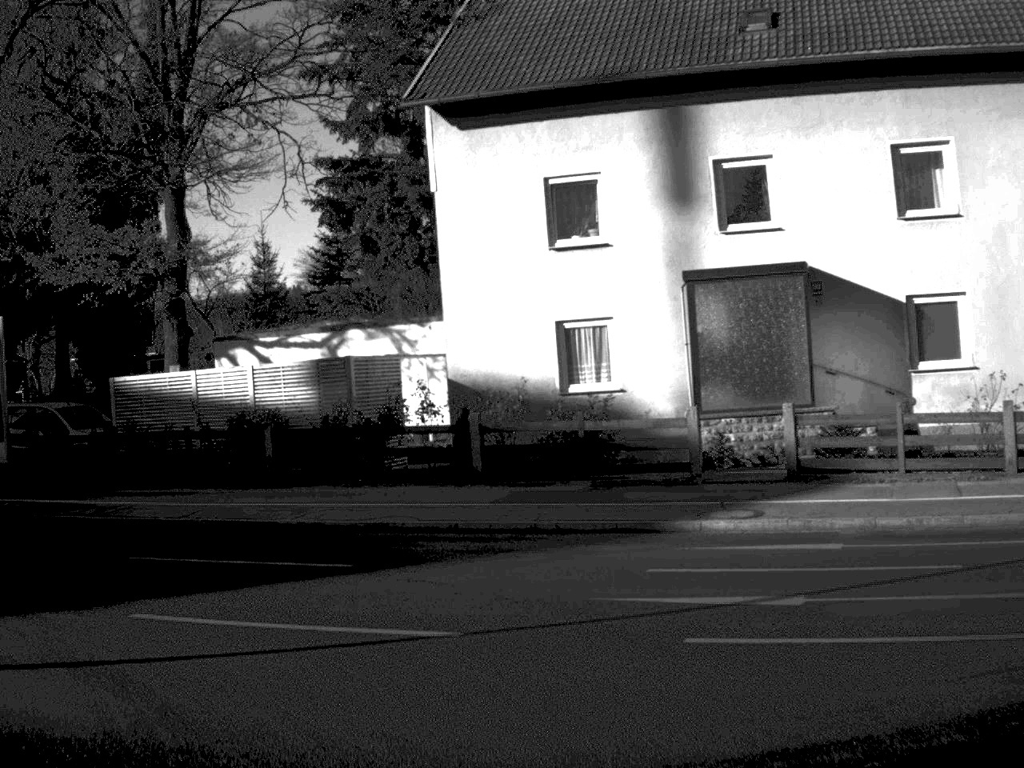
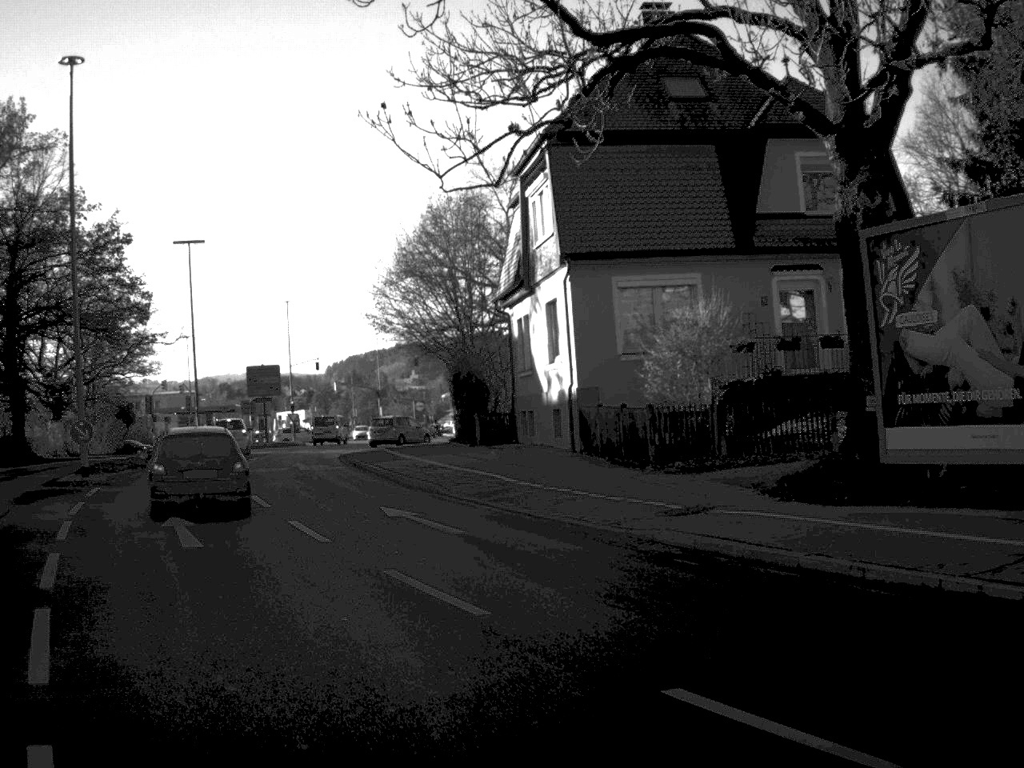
(-4.8, +11.3) m; -45°
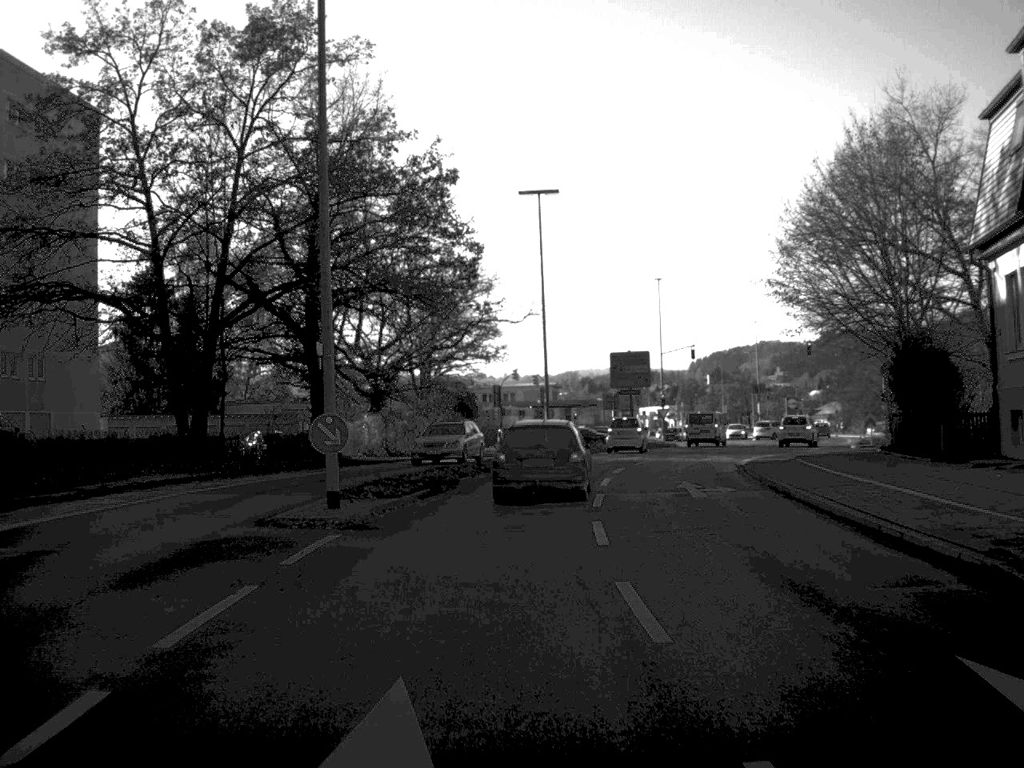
(-2.3, +12.7) m; -16°
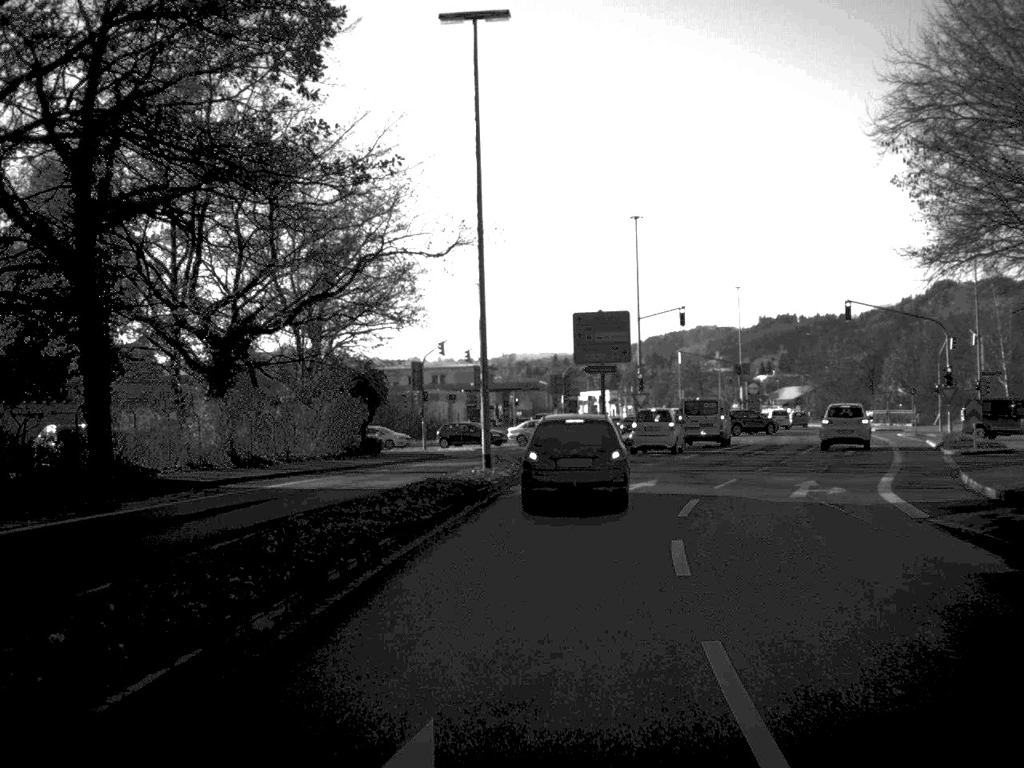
(+0.2, +21.2) m; +3°
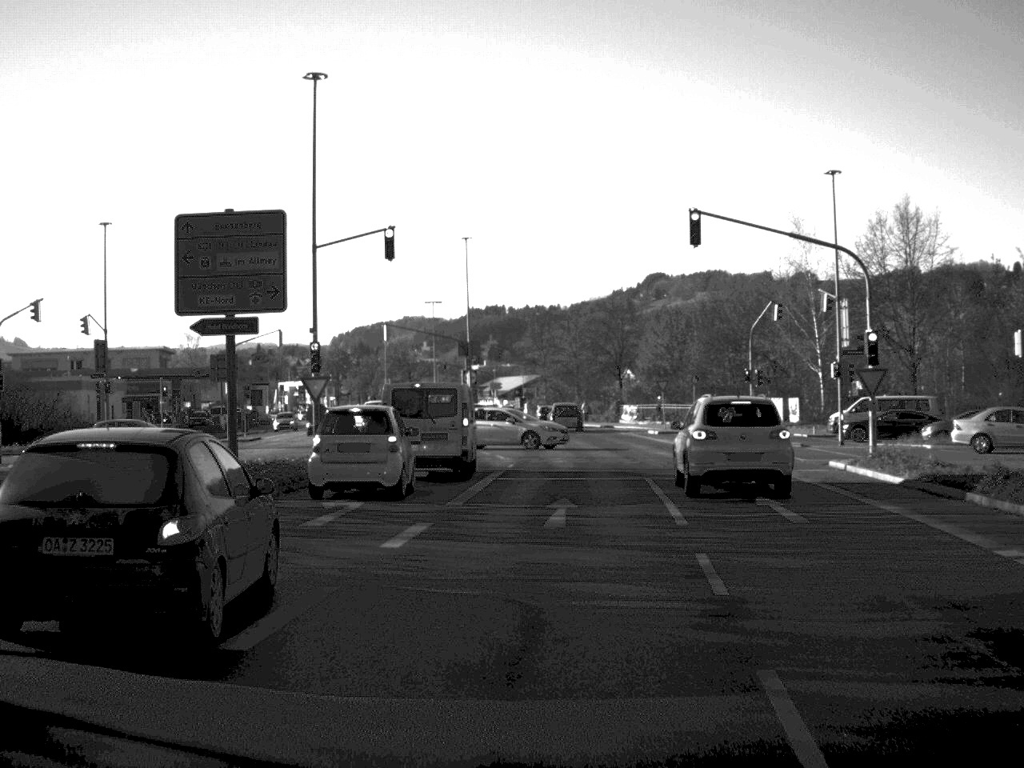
(+2.6, +24.6) m; +13°
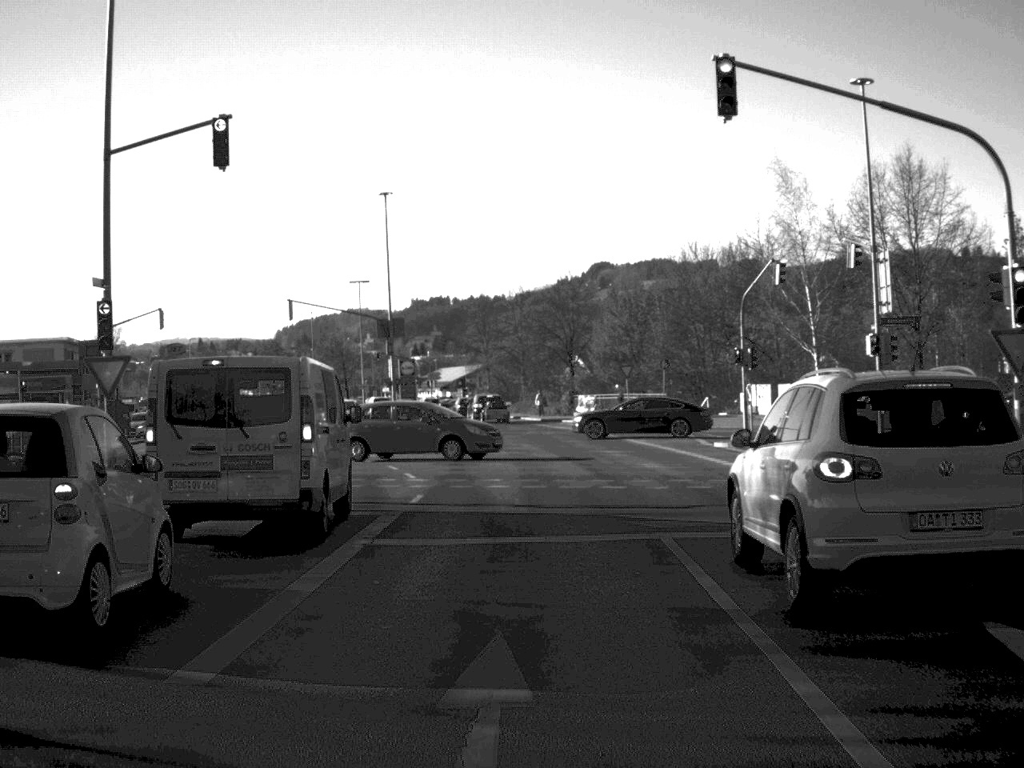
(+0.4, +12.7) m; +2°
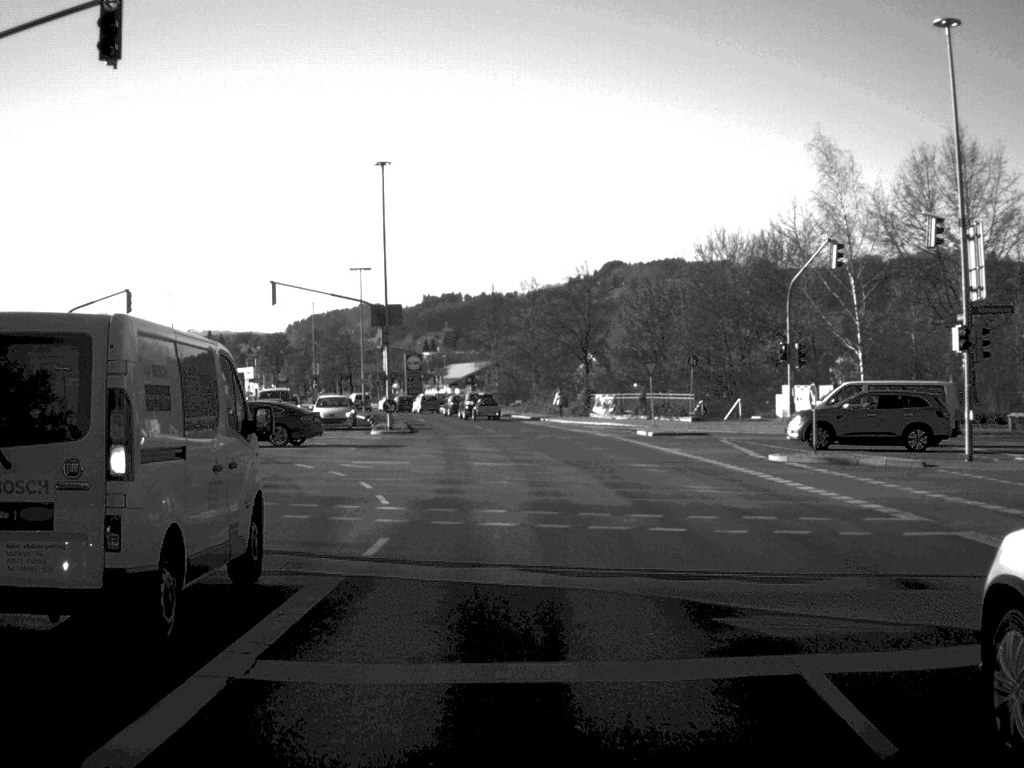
(0.0, +6.5) m; -1°
